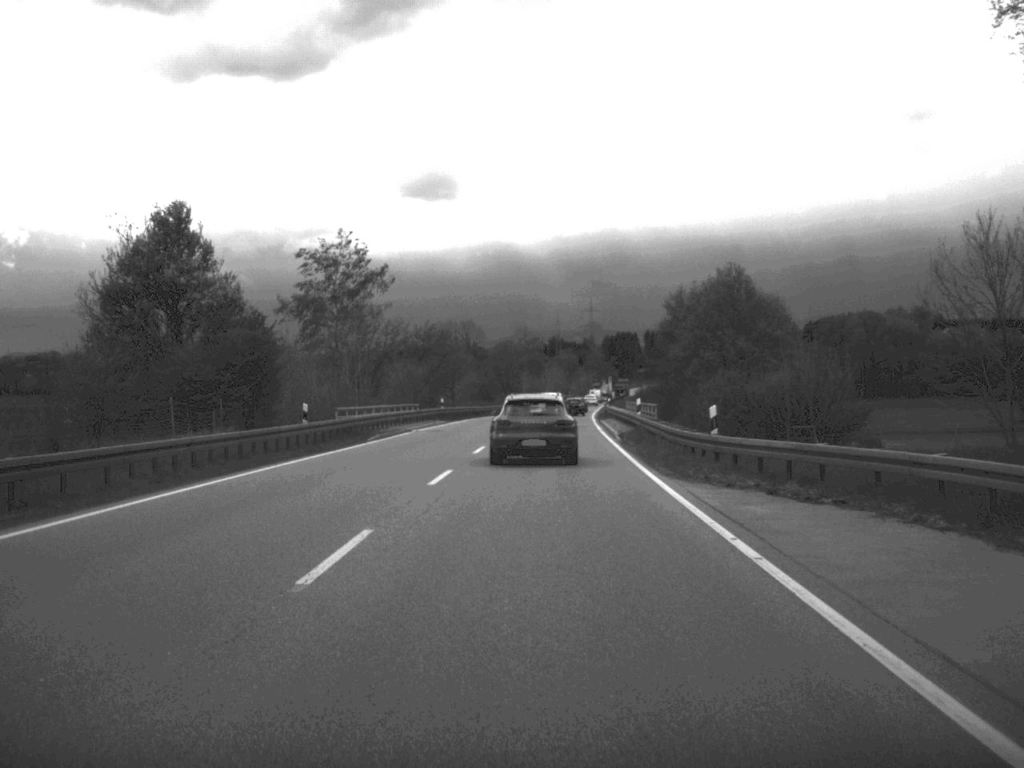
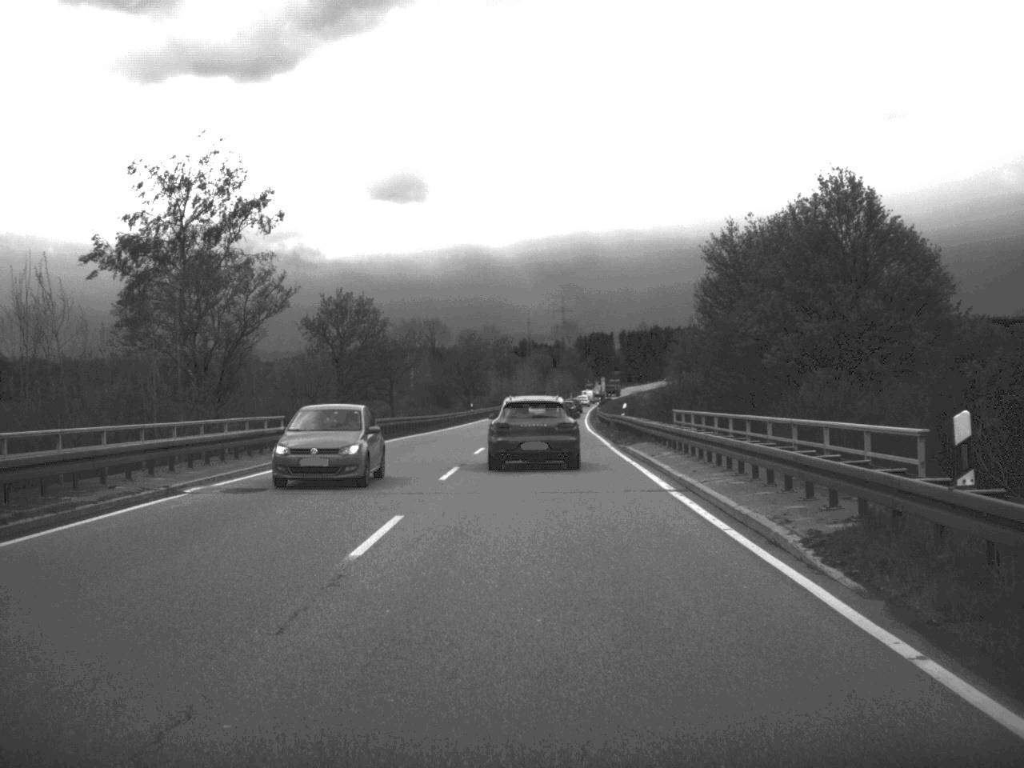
(+0.3, +33.2) m; +1°
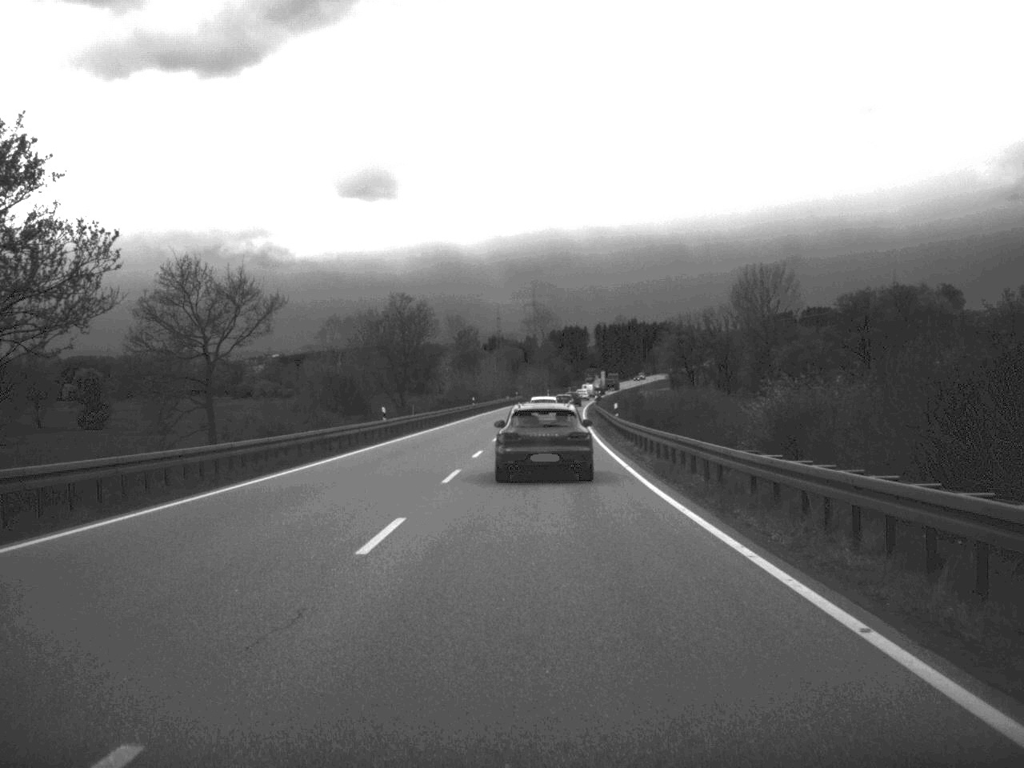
(+0.5, +45.8) m; +1°
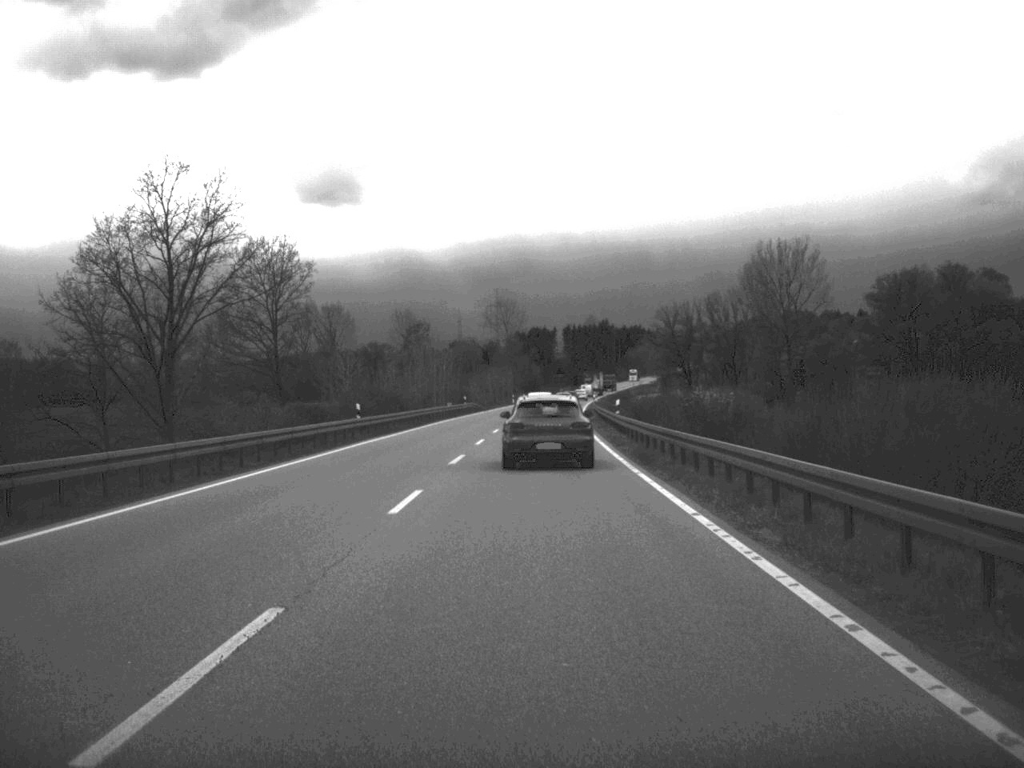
(+0.6, +54.9) m; +1°
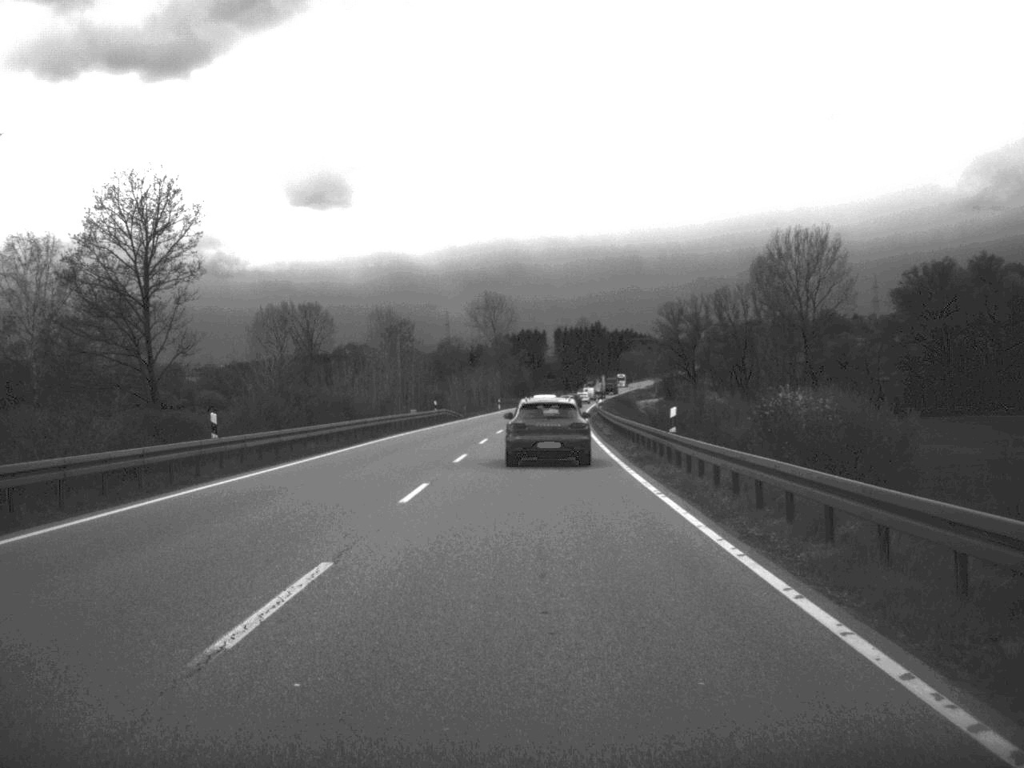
(+0.1, +21.5) m; 0°
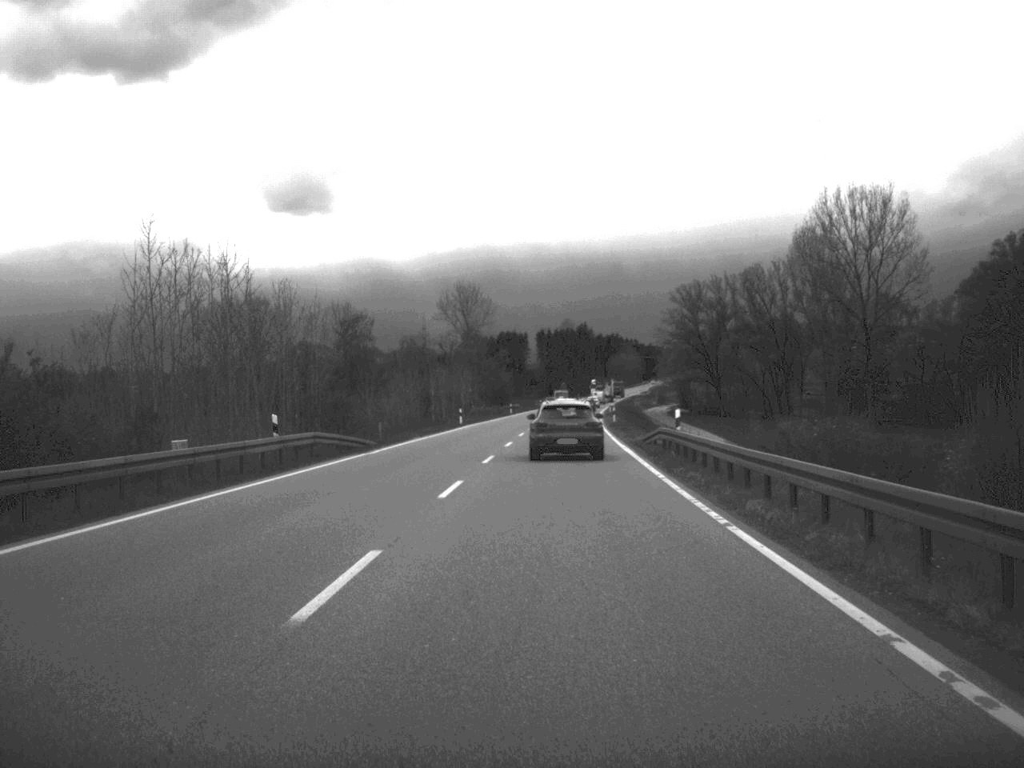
(+0.2, +45.6) m; +1°
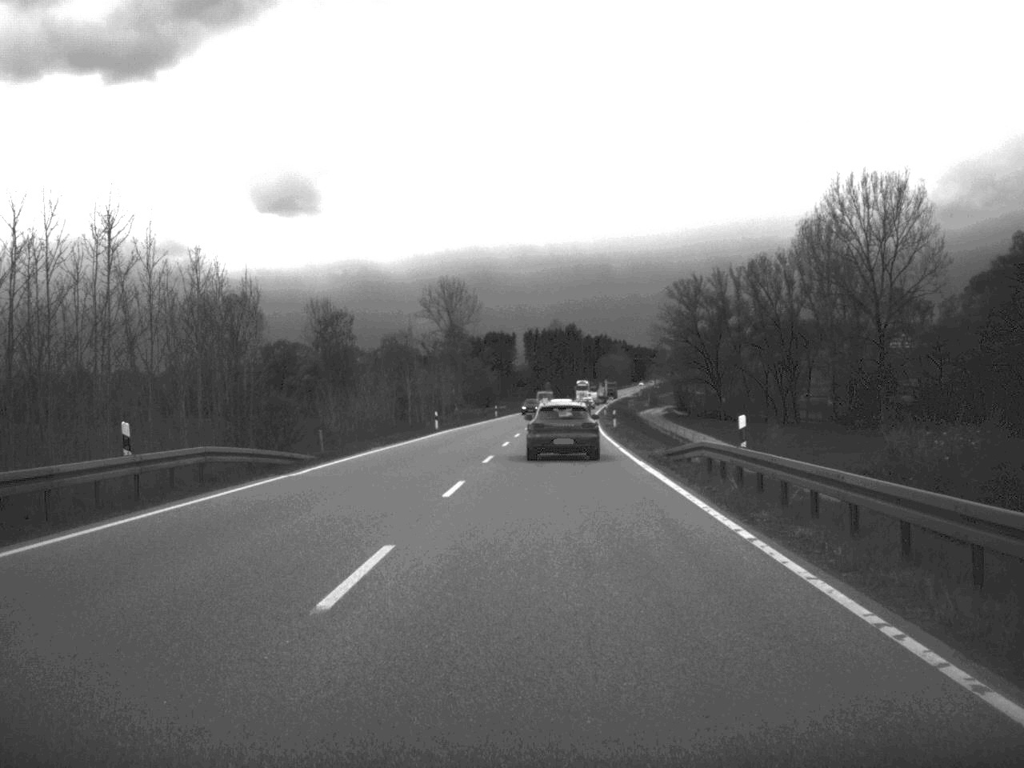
(+0.1, +11.1) m; +1°
